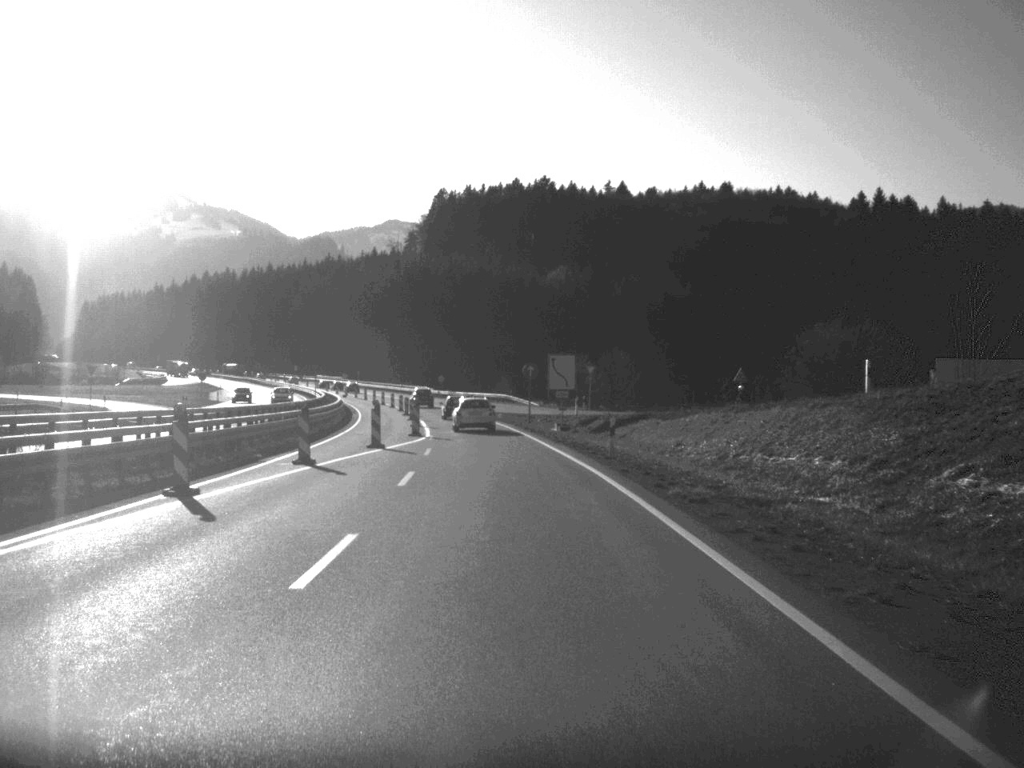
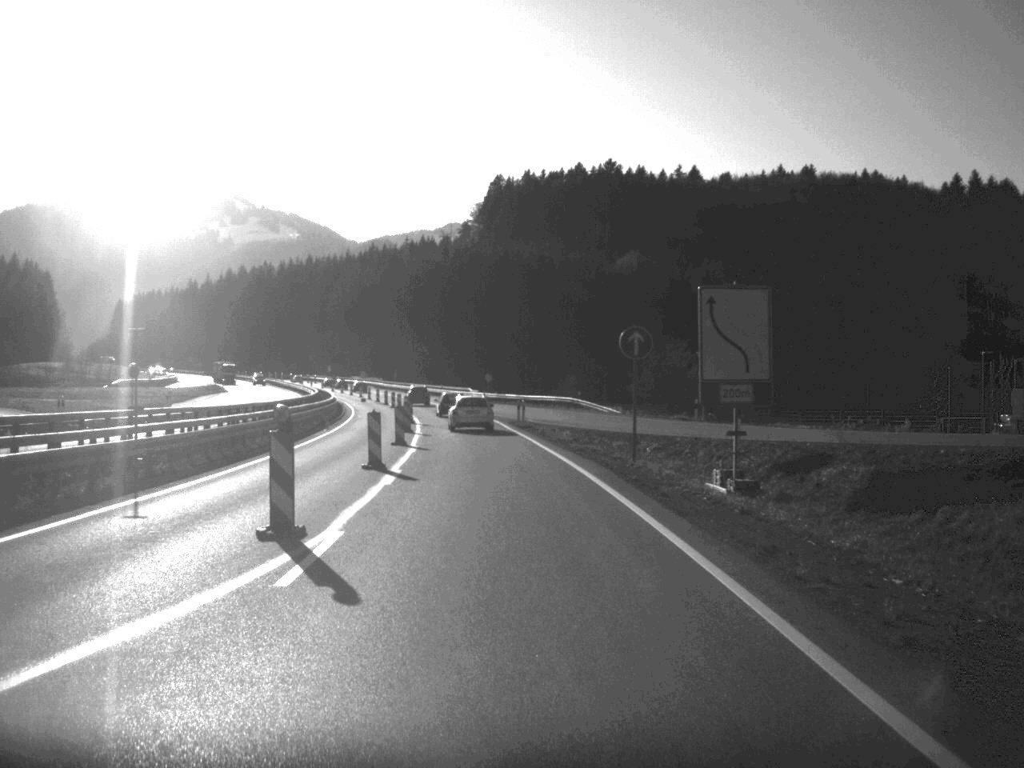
(-0.8, +35.6) m; -3°
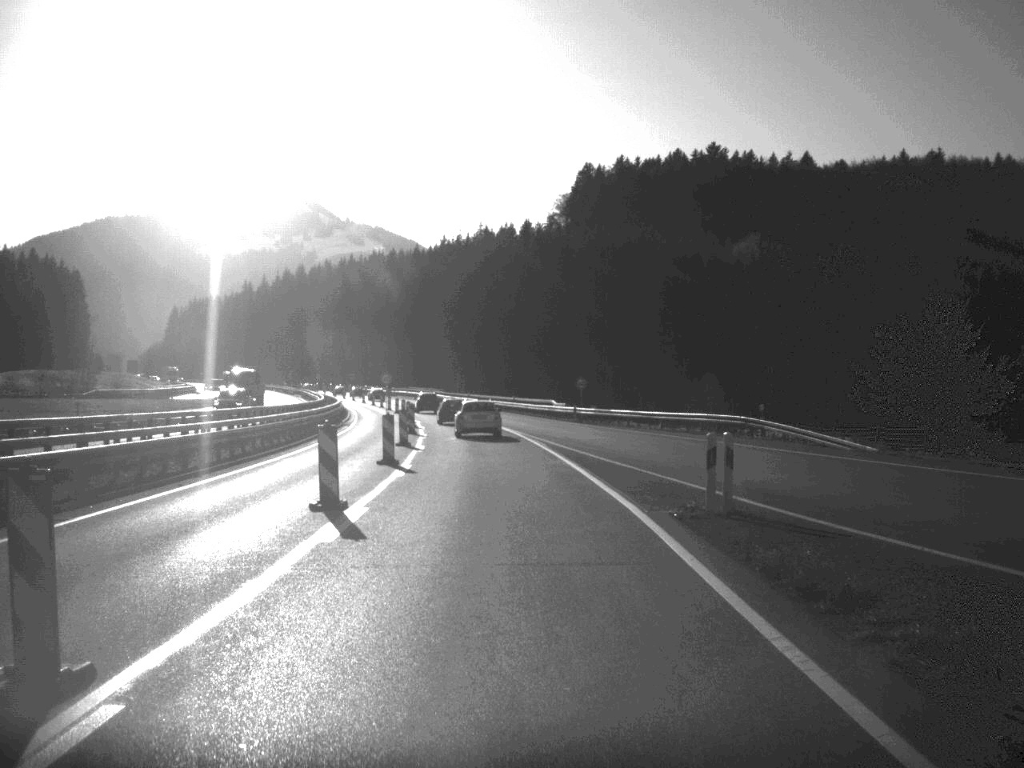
(-1.5, +44.4) m; -4°
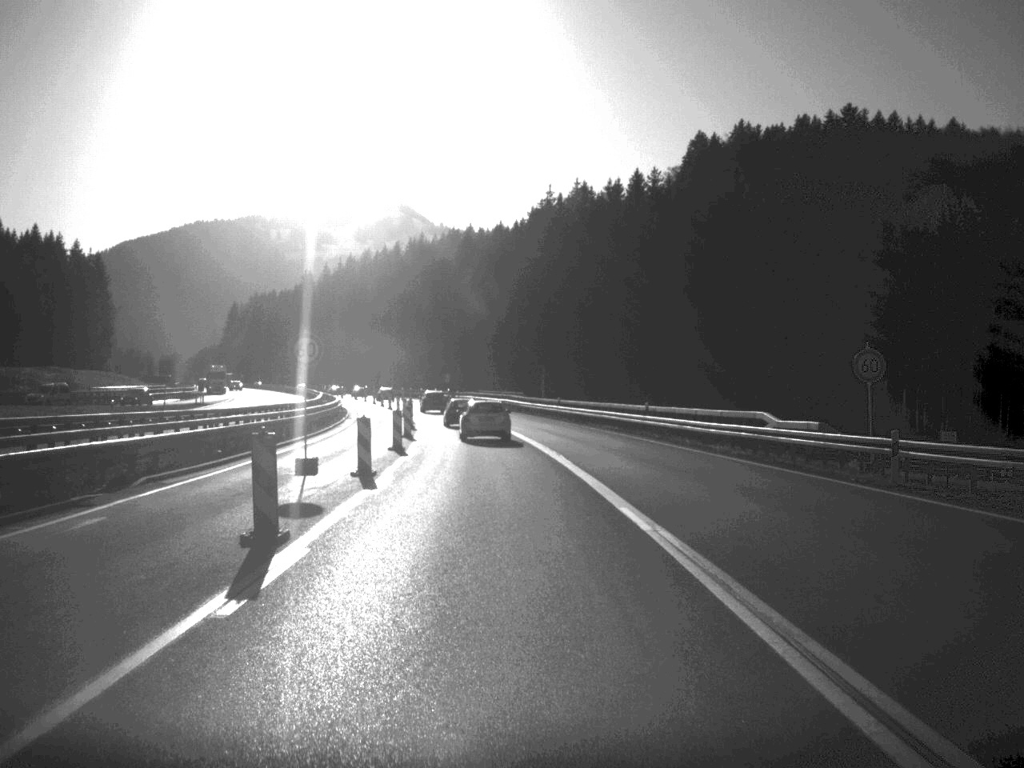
(-1.9, +52.7) m; -4°
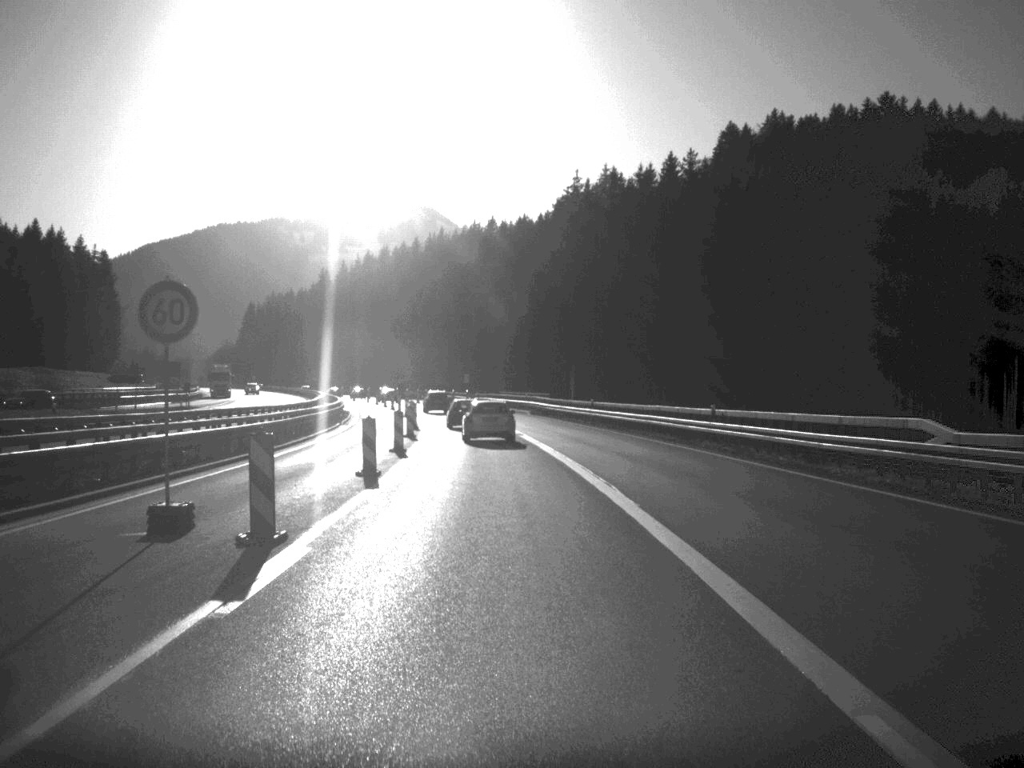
(-0.1, +12.2) m; -1°
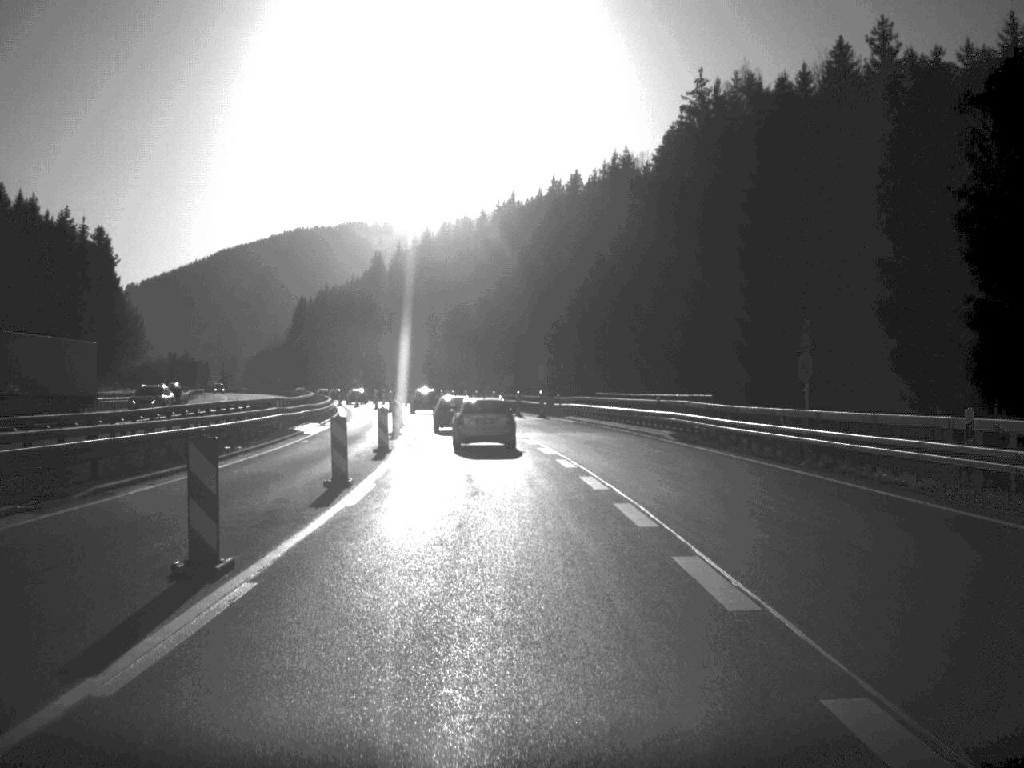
(-1.7, +50.4) m; -4°
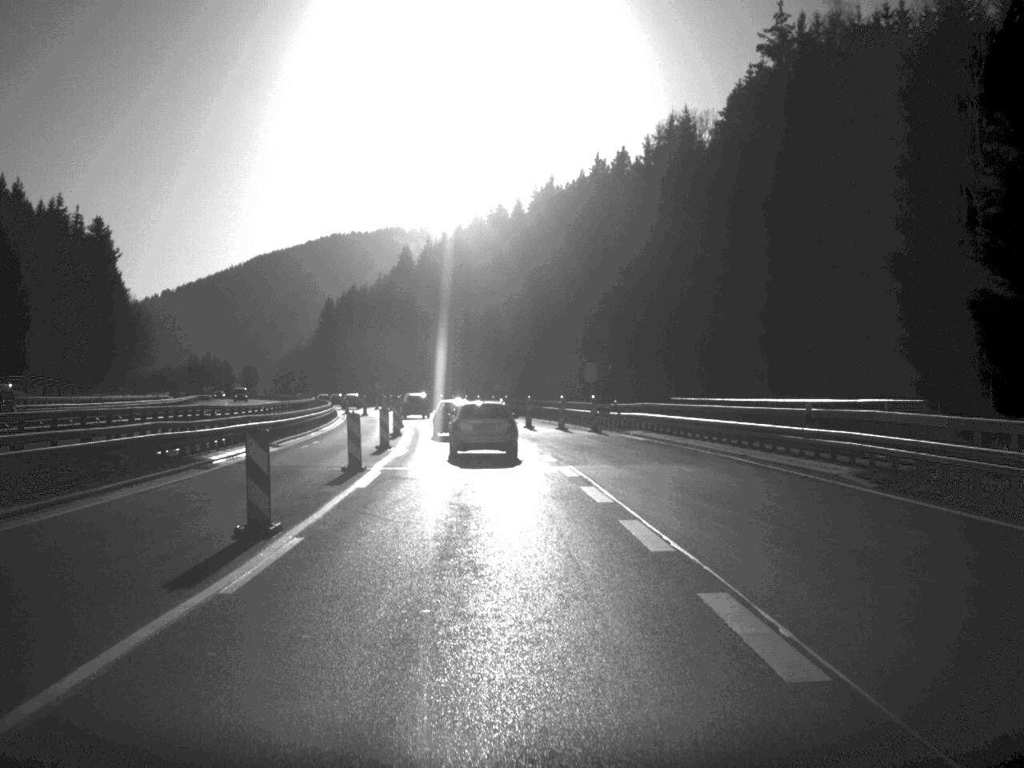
(-0.3, +20.1) m; -2°
